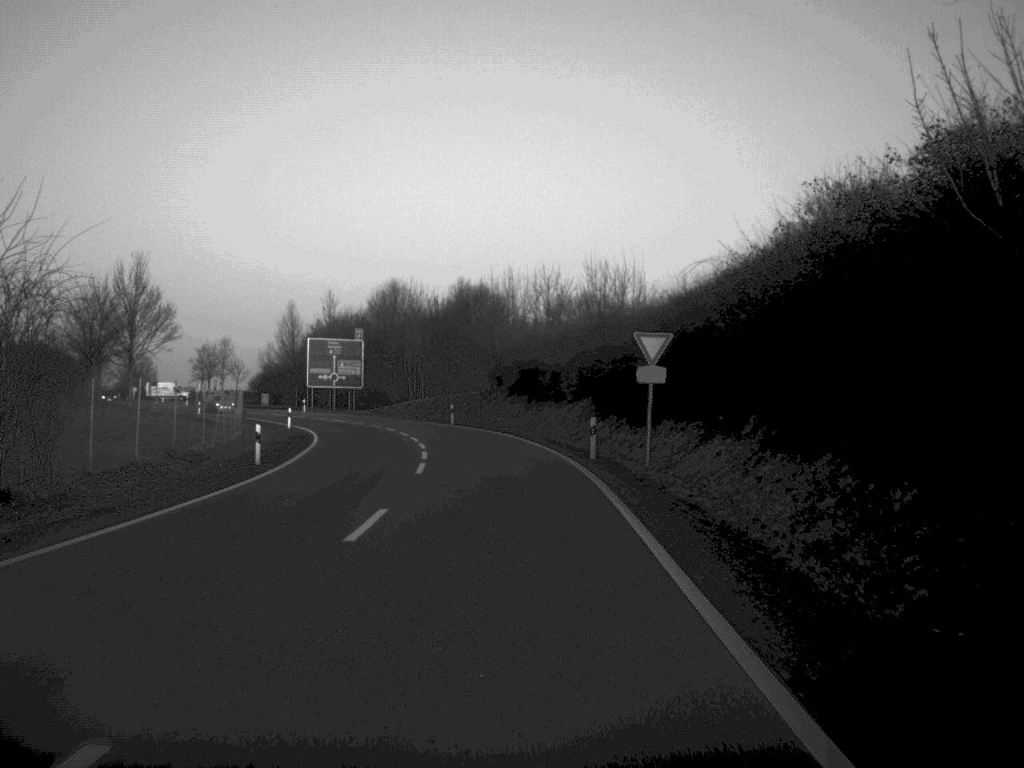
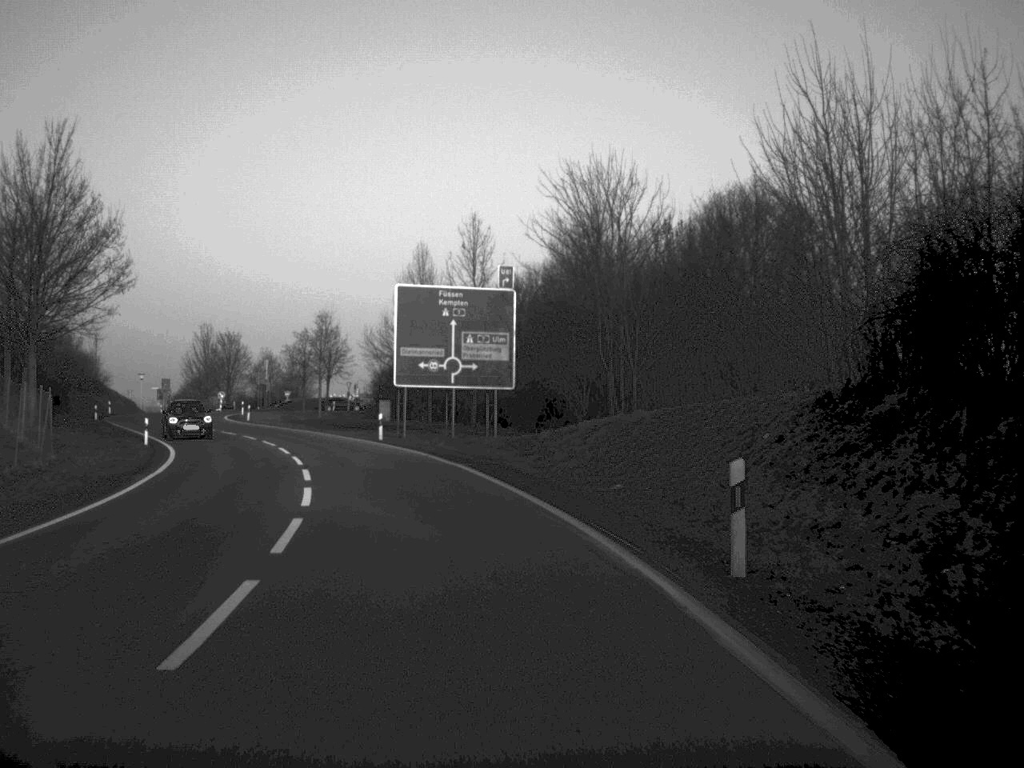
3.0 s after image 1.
(-3.4, +55.0) m; -11°
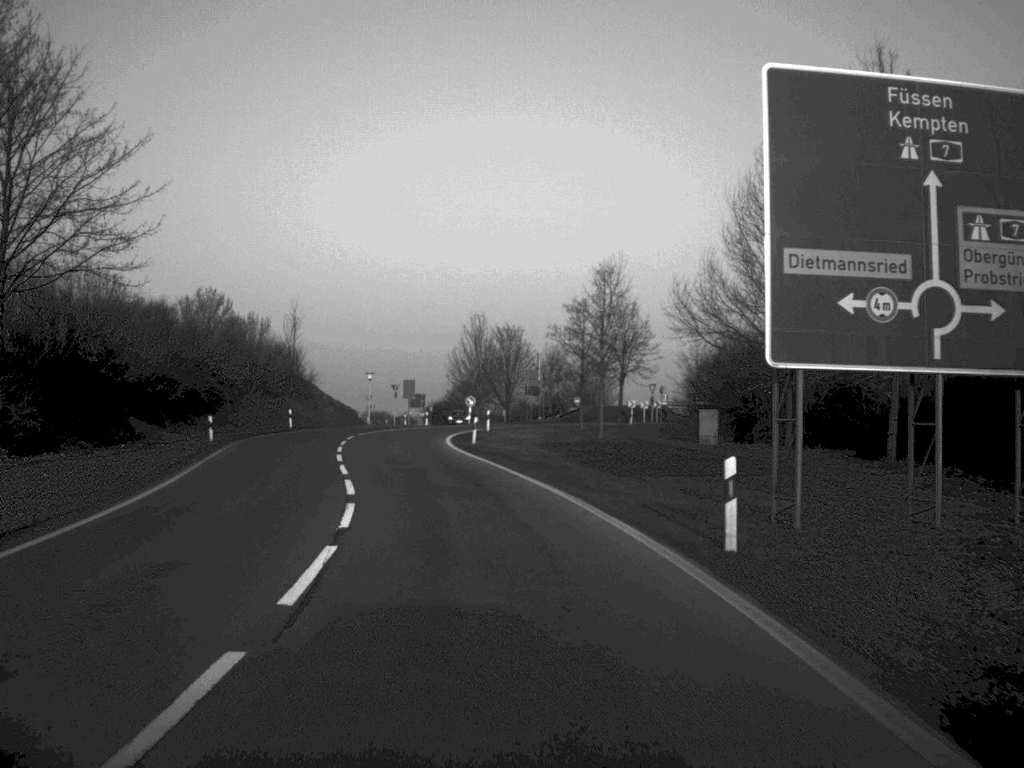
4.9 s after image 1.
(-3.9, +33.0) m; -14°
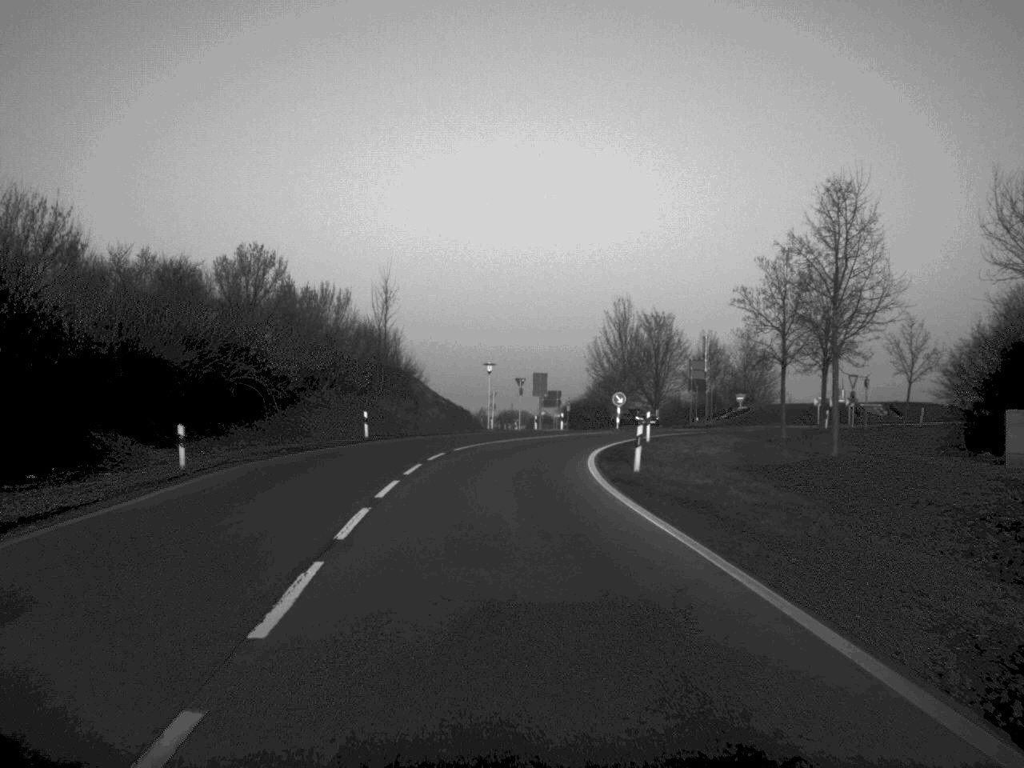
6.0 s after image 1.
(-1.1, +19.7) m; -6°
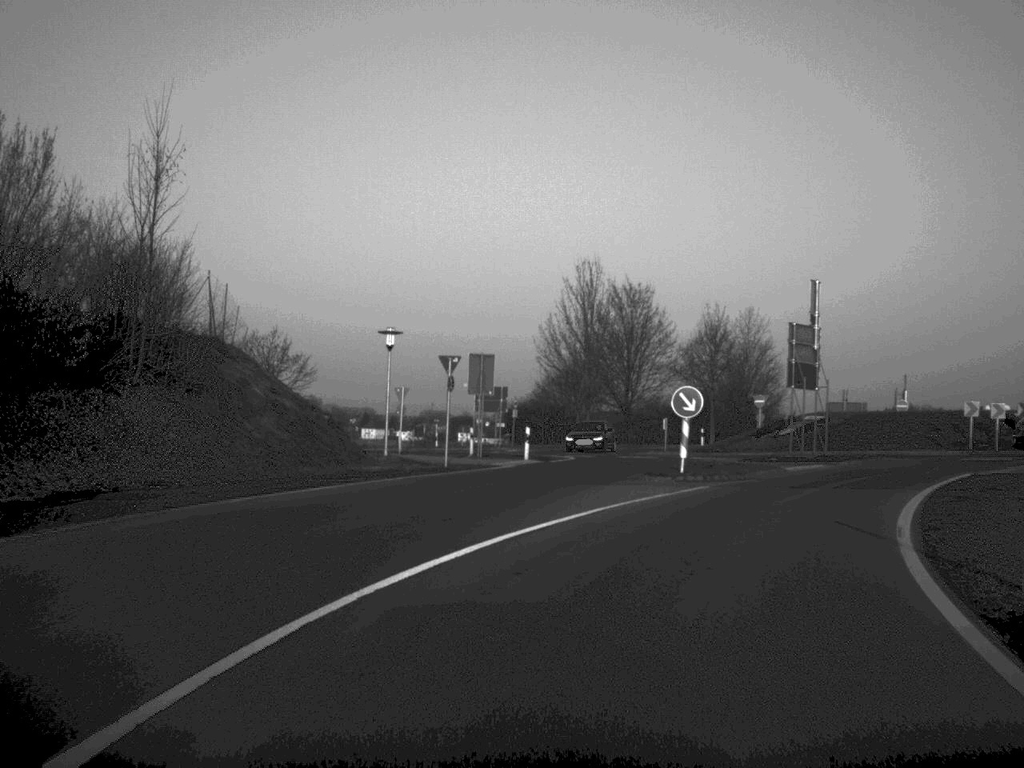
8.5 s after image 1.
(-0.3, +34.5) m; +4°
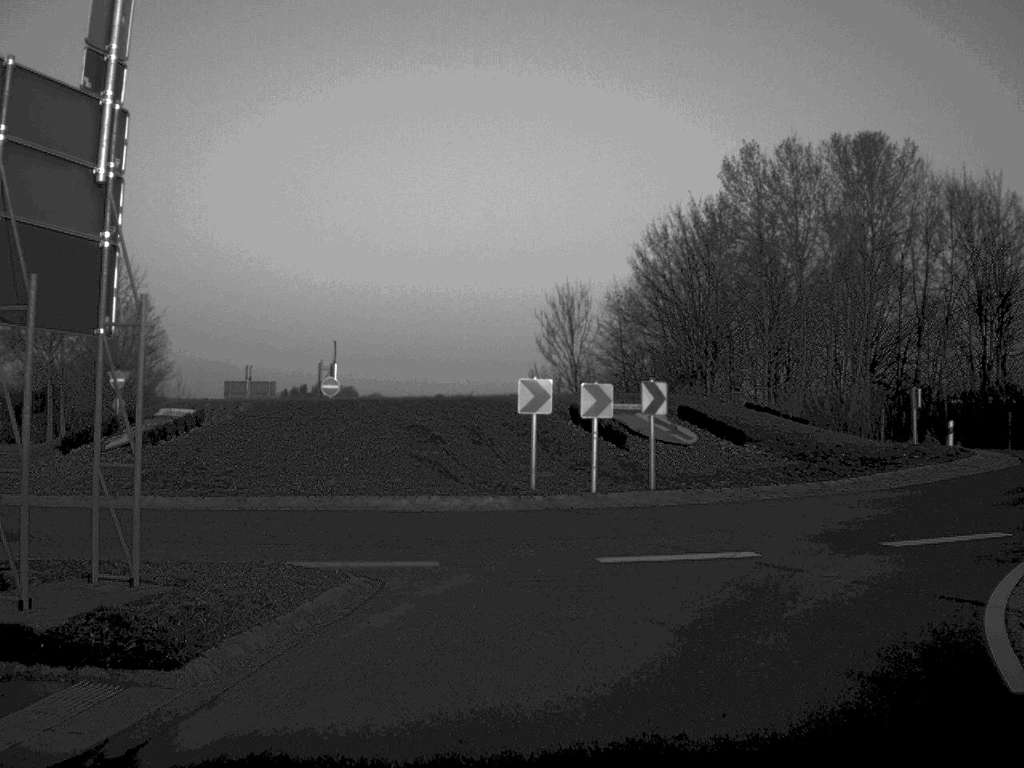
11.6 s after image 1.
(+6.1, +25.3) m; +26°
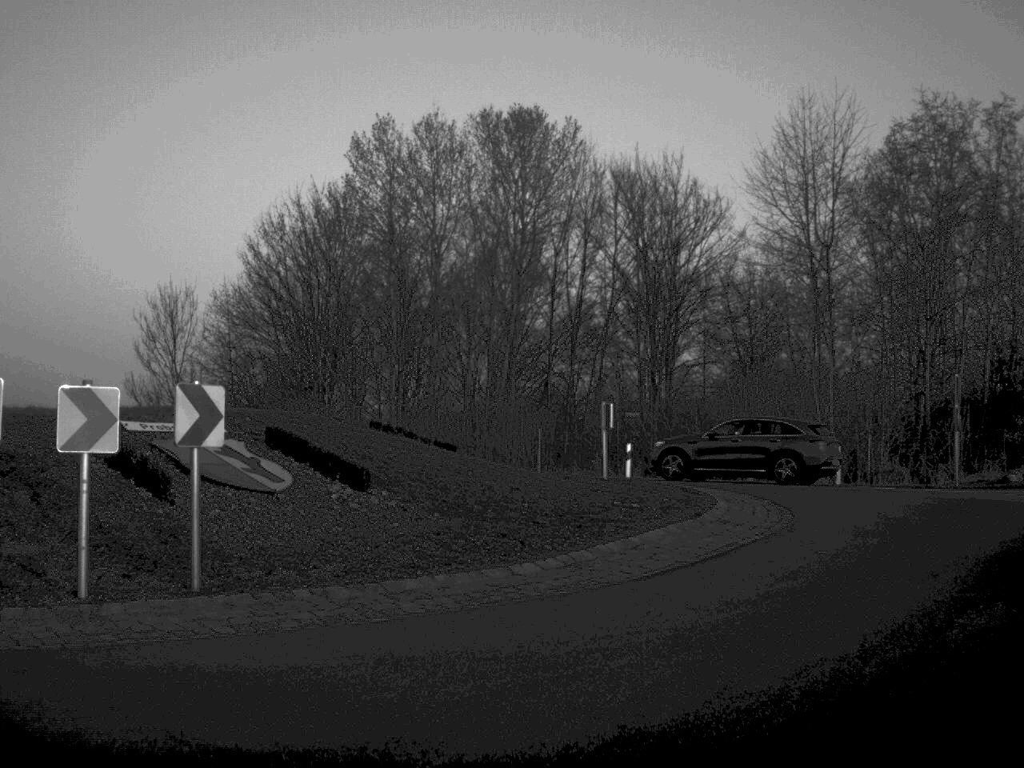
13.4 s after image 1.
(+1.1, +9.3) m; +17°
